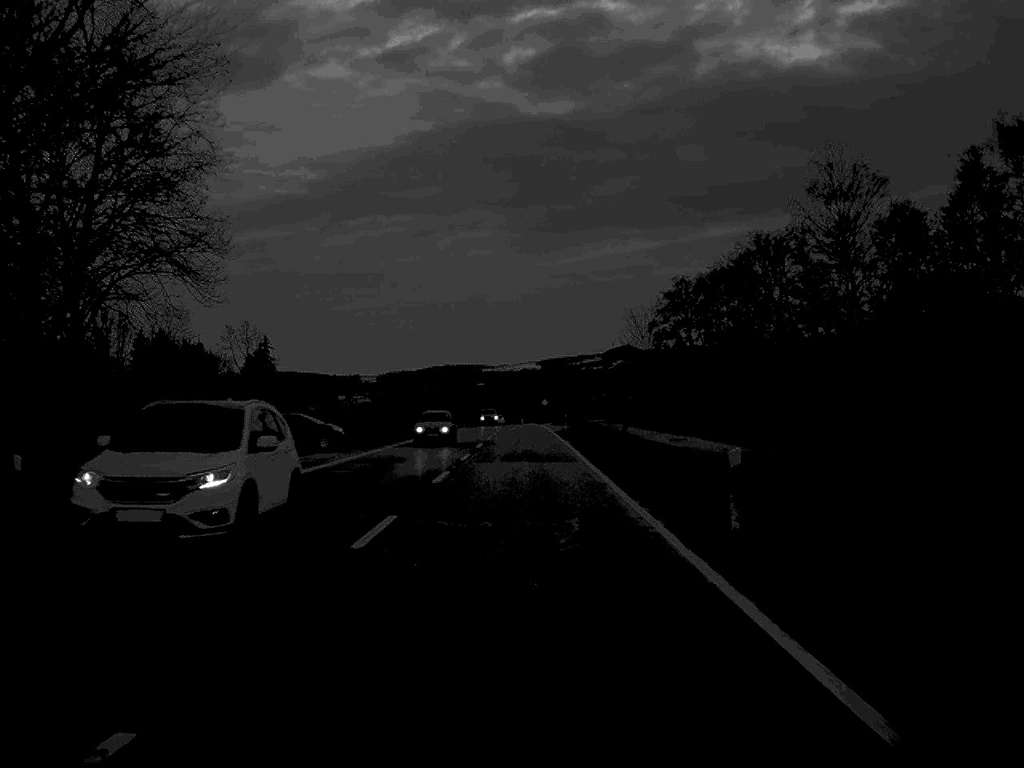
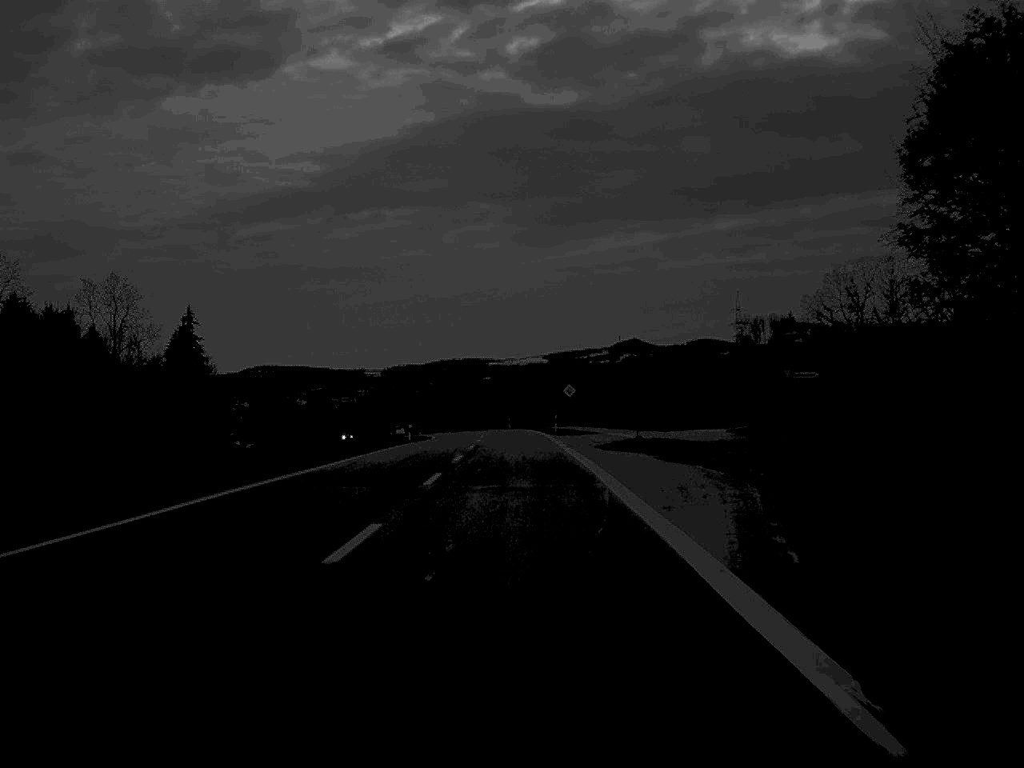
(+0.1, +74.4) m; 0°
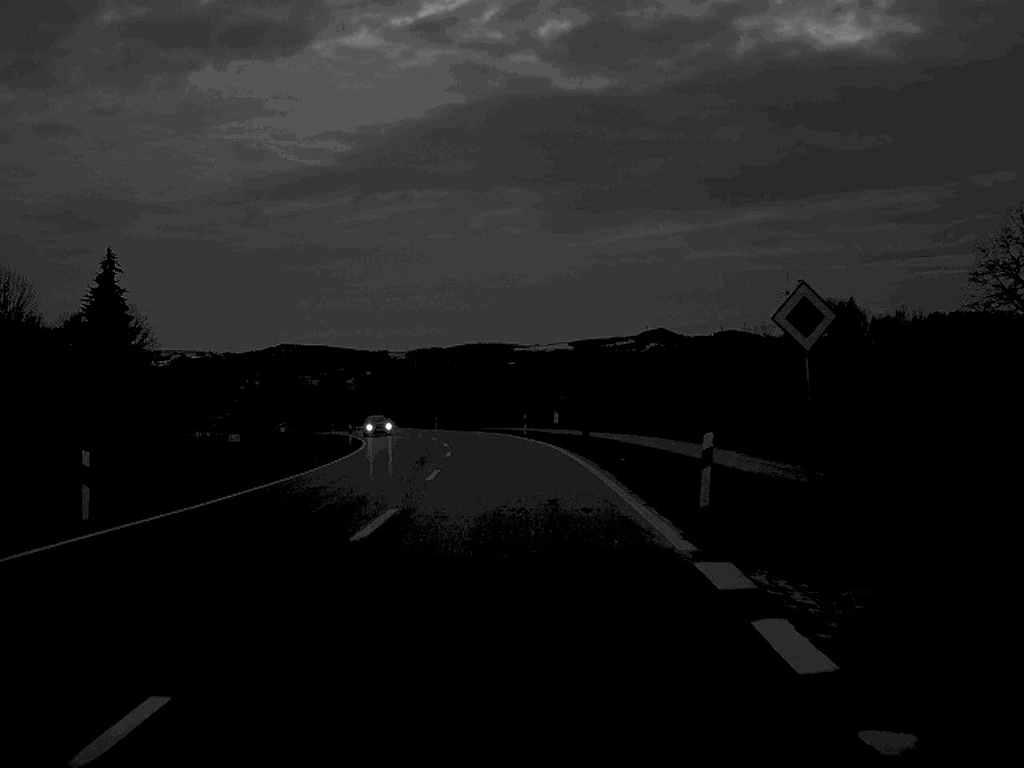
(-0.3, +58.4) m; -1°
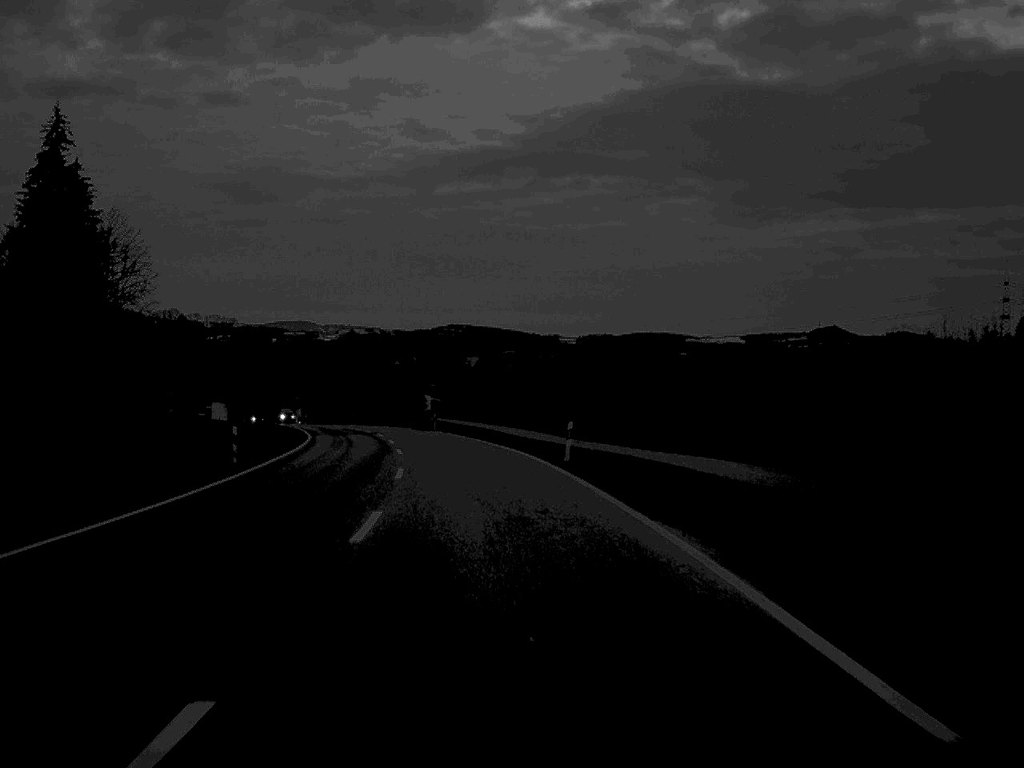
(-4.1, +73.3) m; -8°
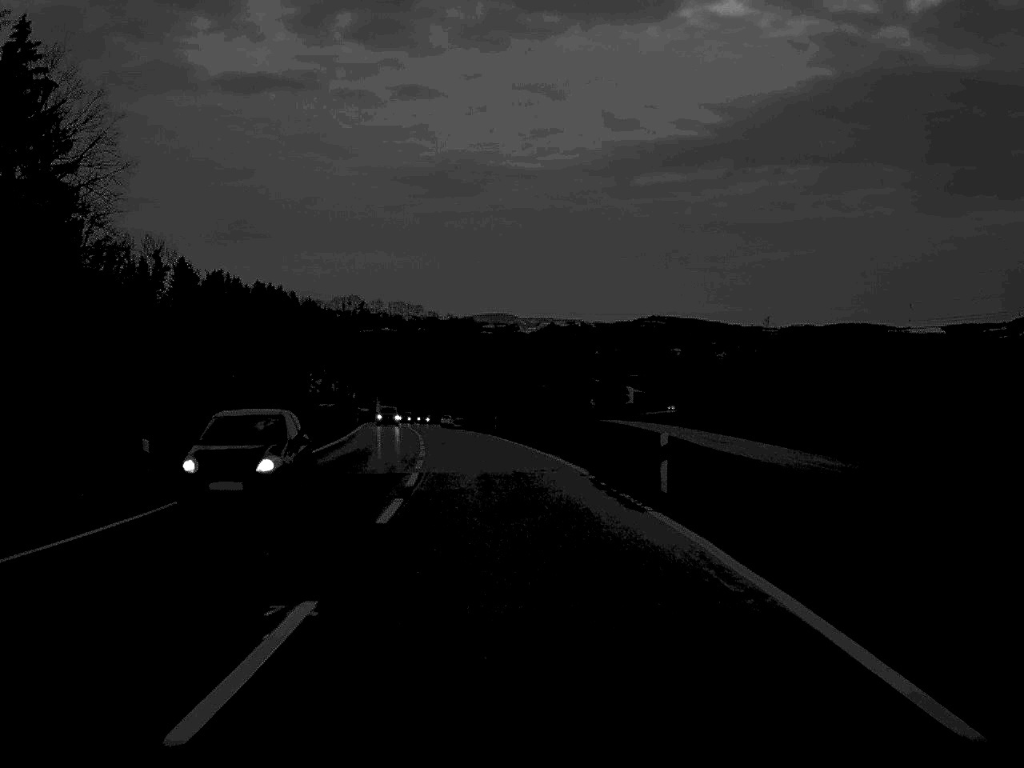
(-4.3, +57.2) m; -9°
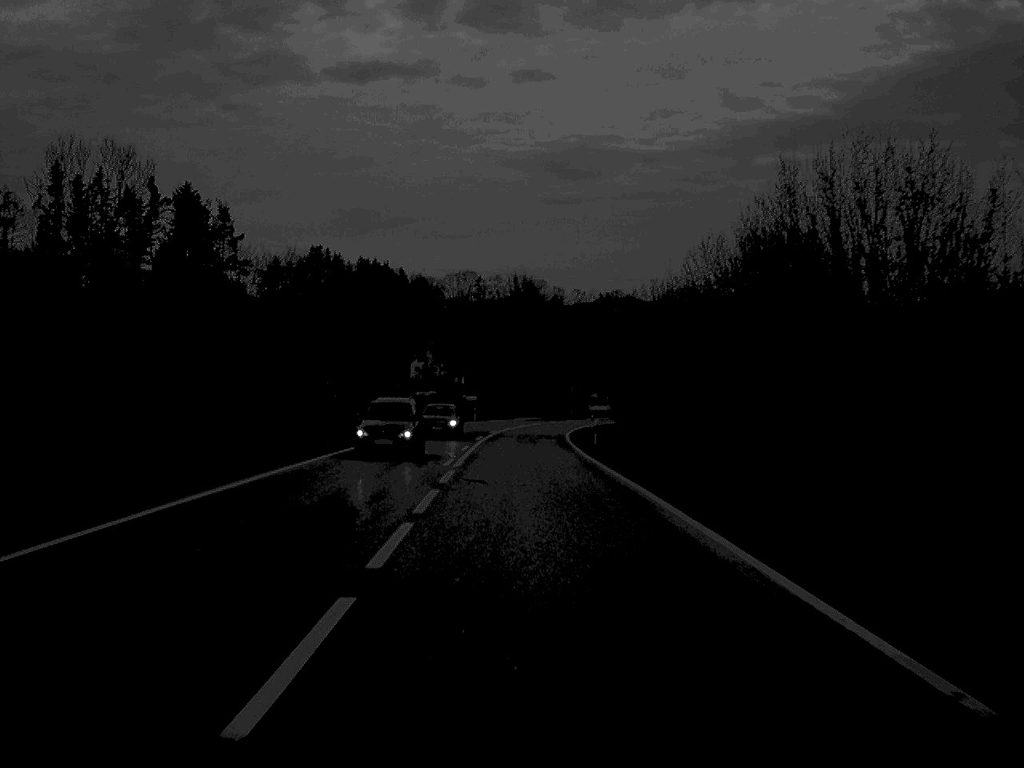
(-4.7, +73.3) m; -5°
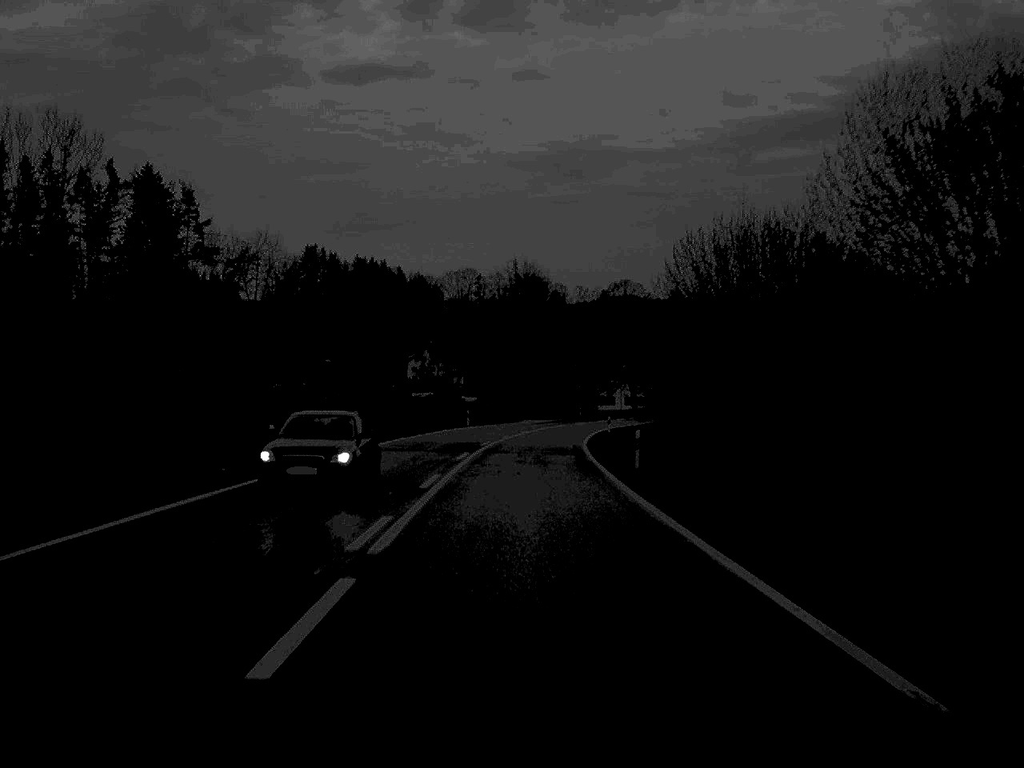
(0.0, +16.7) m; 0°
